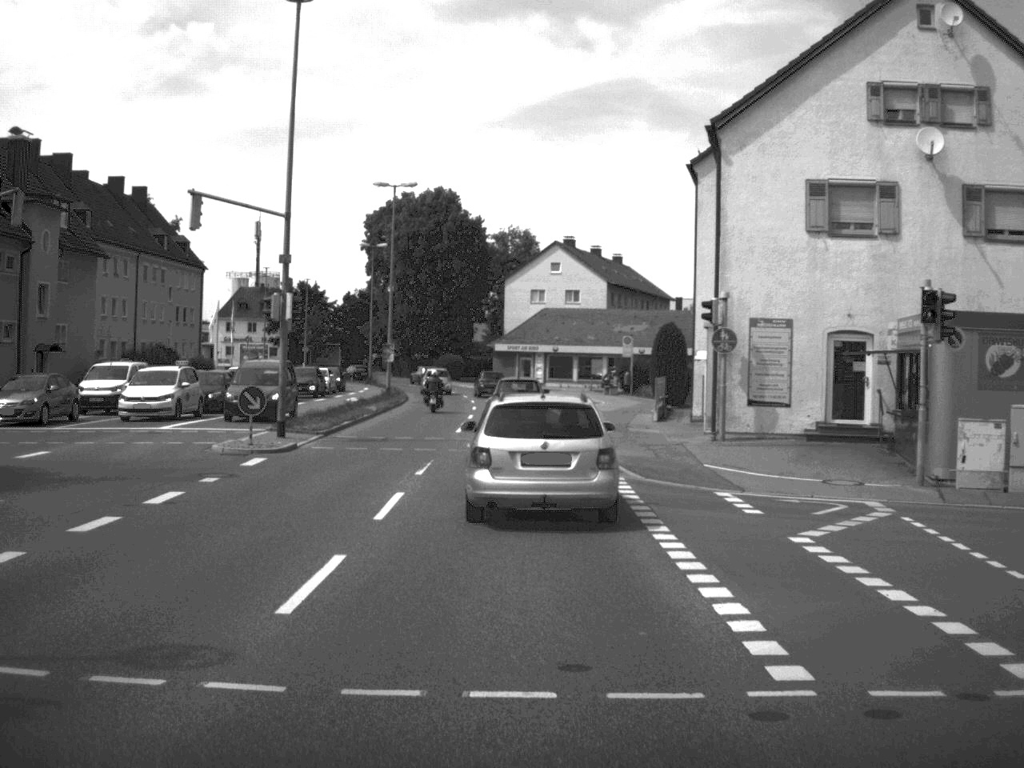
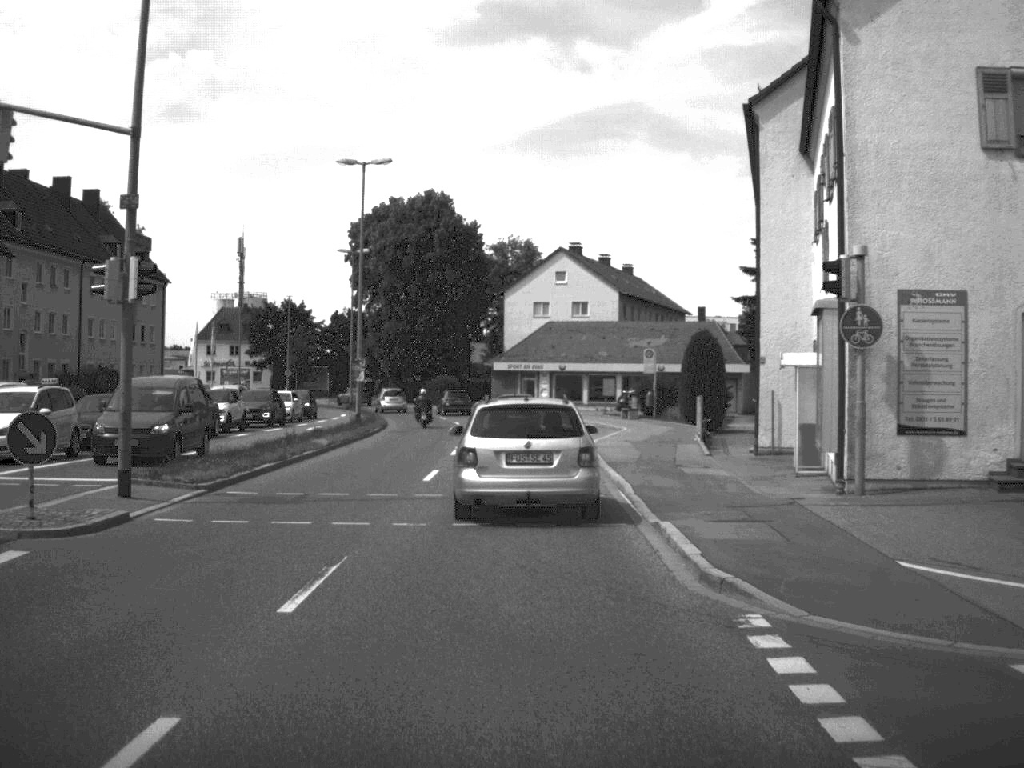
(0.0, +11.7) m; 0°
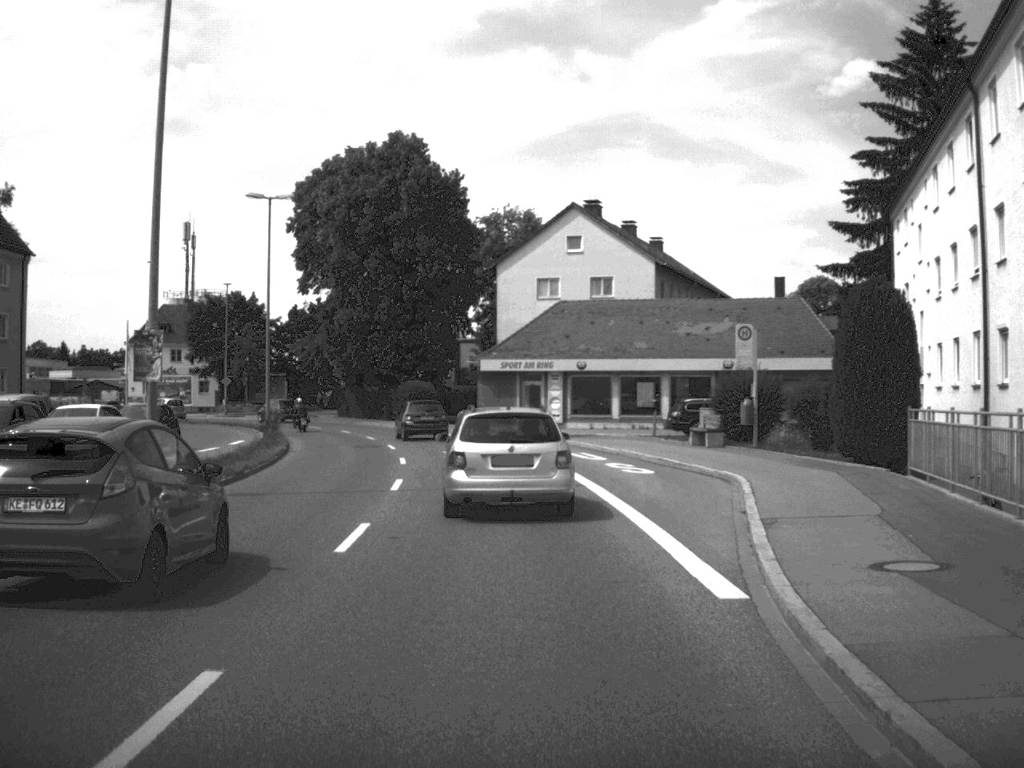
(0.0, +26.9) m; 0°
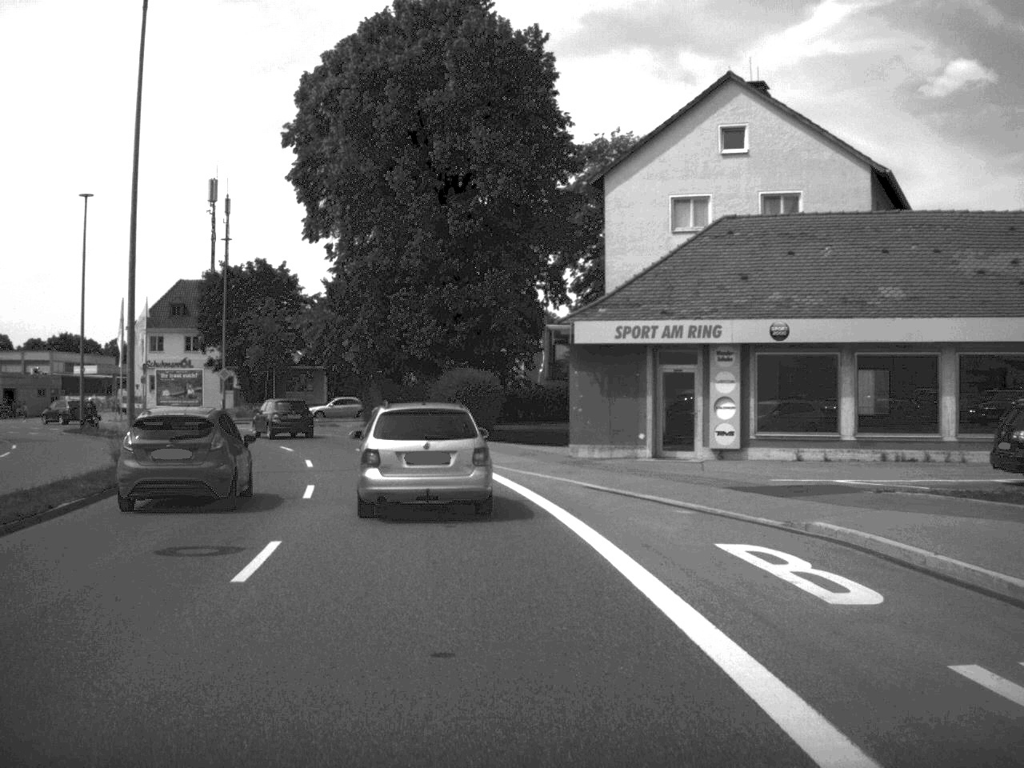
(-0.7, +29.0) m; -5°
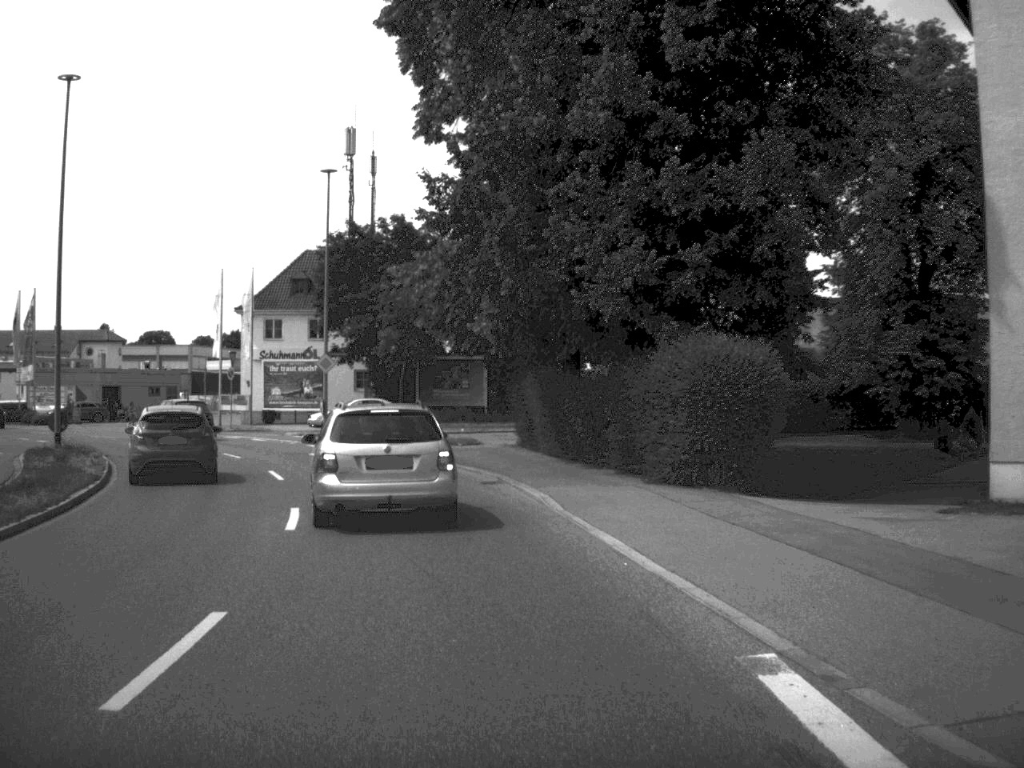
(-1.6, +22.4) m; -9°
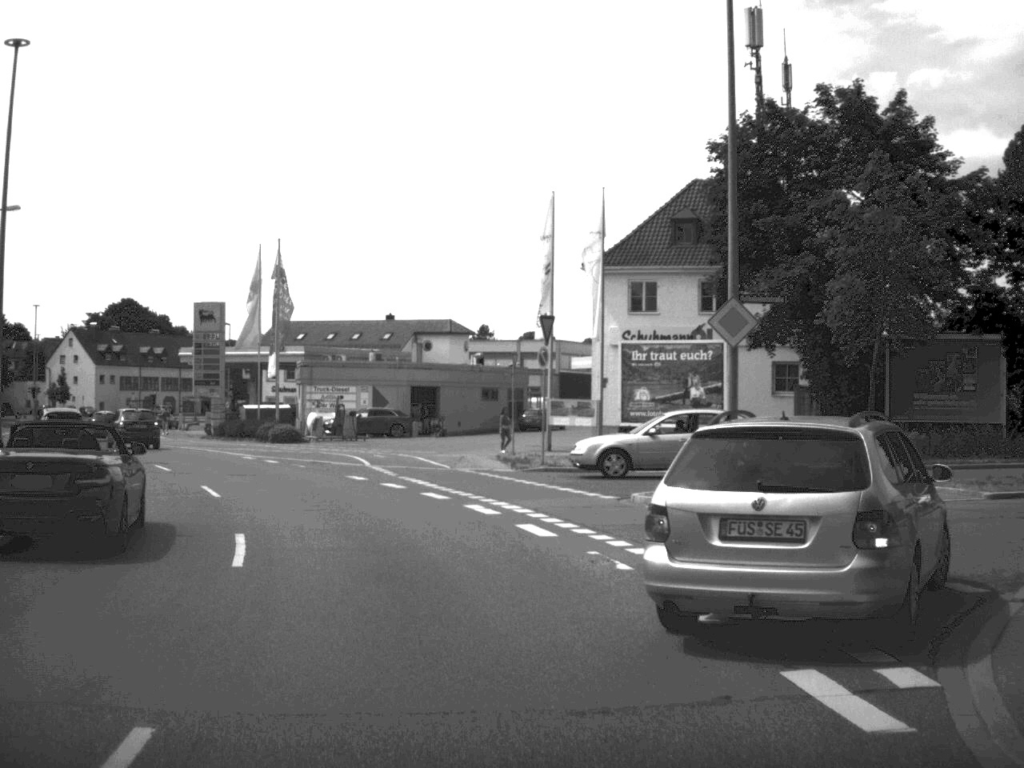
(-4.3, +29.4) m; -18°
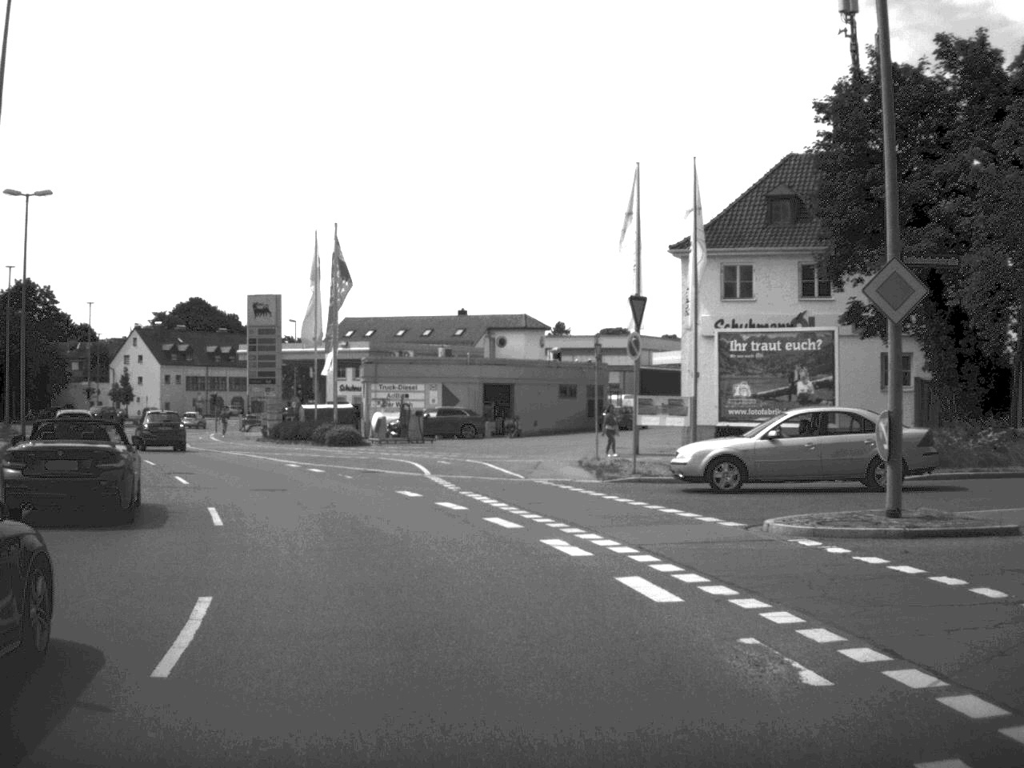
(-0.1, +5.0) m; -3°
